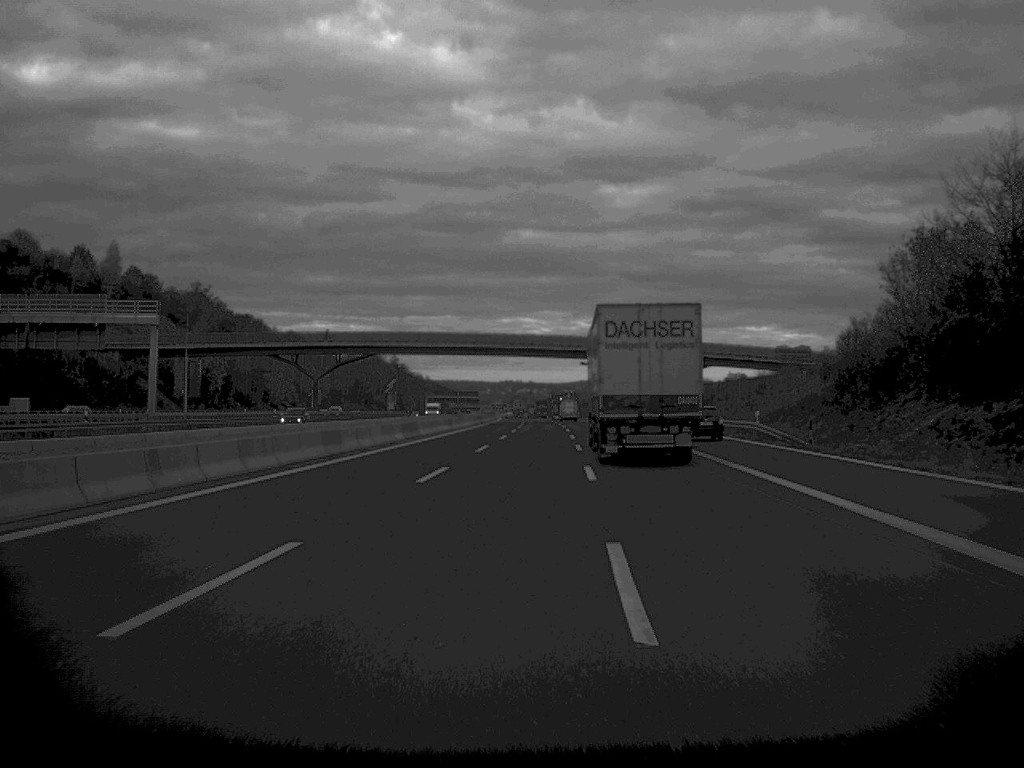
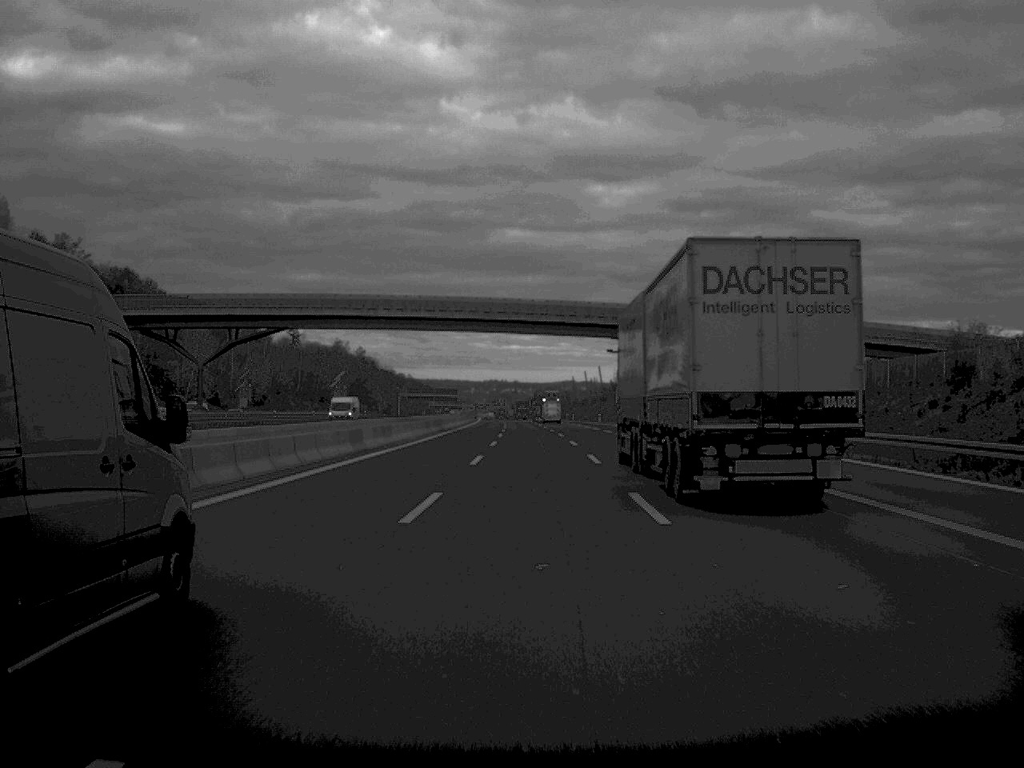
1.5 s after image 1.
(+0.3, +45.0) m; +1°
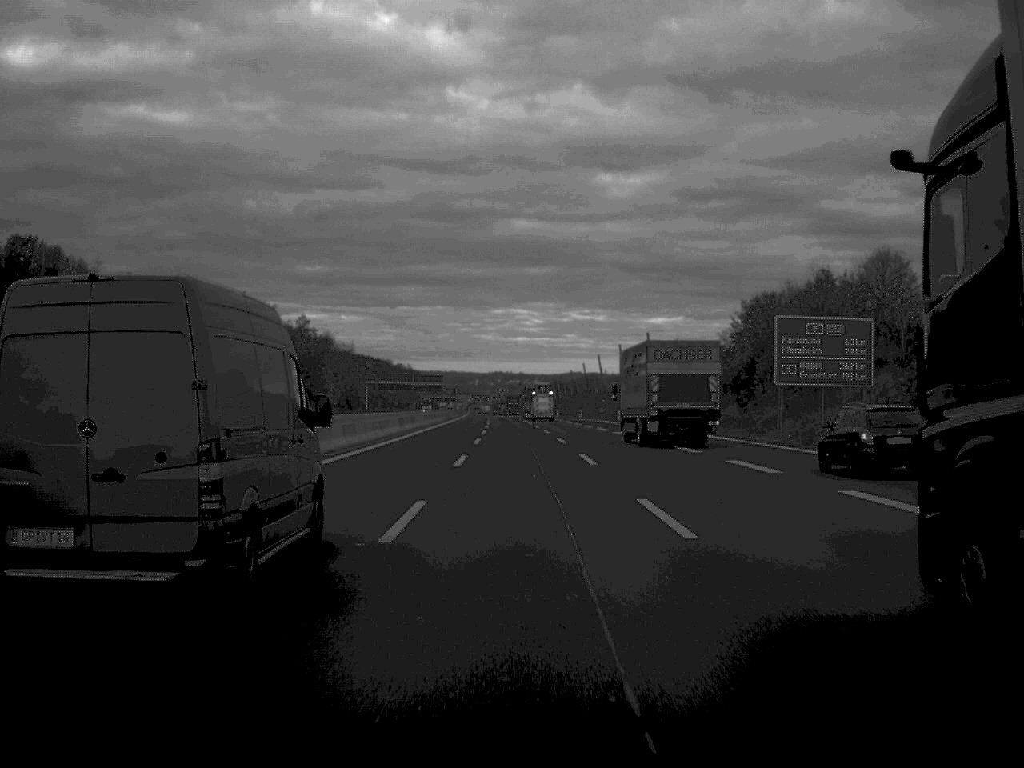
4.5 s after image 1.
(-0.1, +92.5) m; 0°
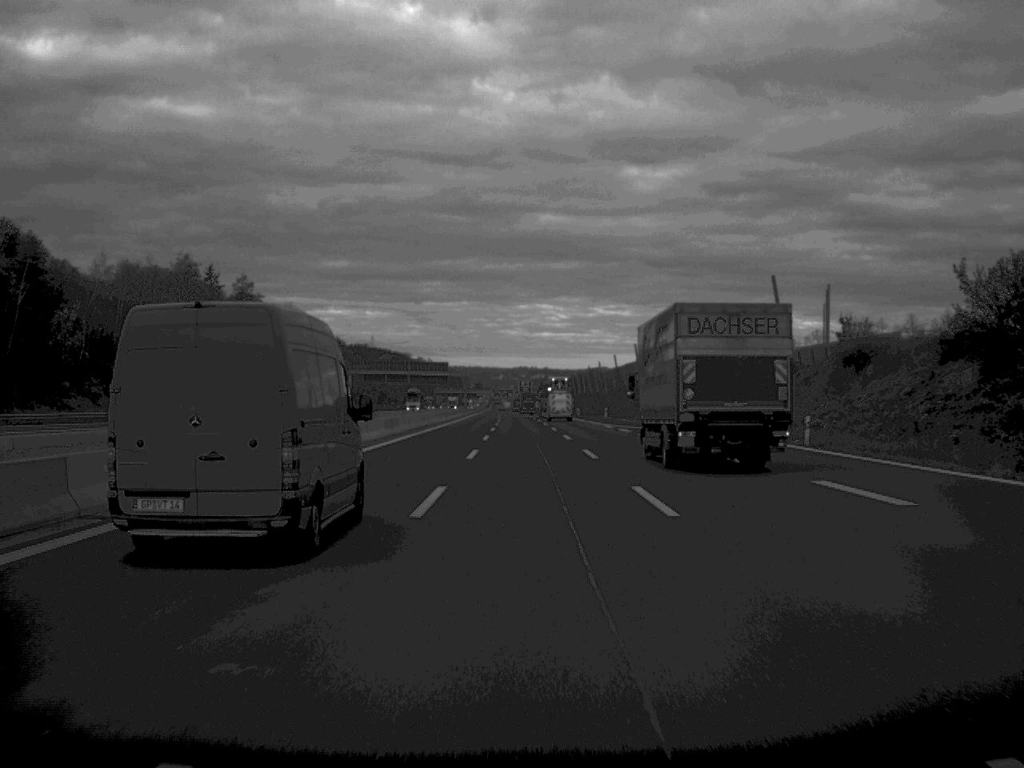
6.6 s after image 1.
(-0.8, +68.8) m; -1°
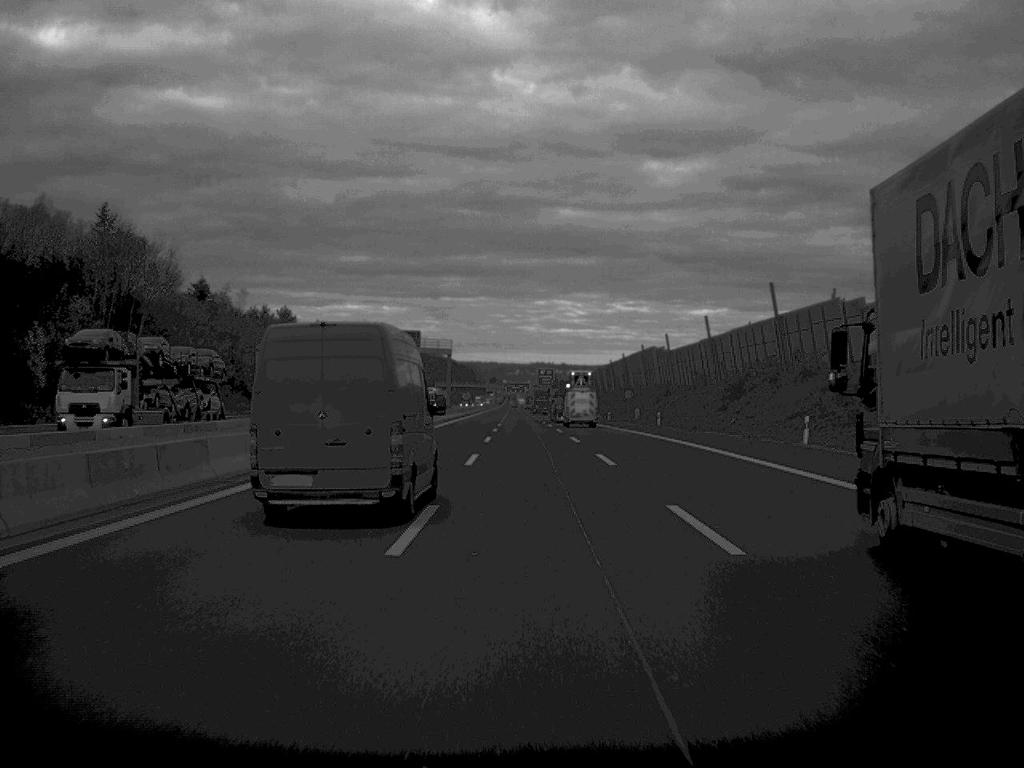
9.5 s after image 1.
(-0.7, +93.5) m; -1°
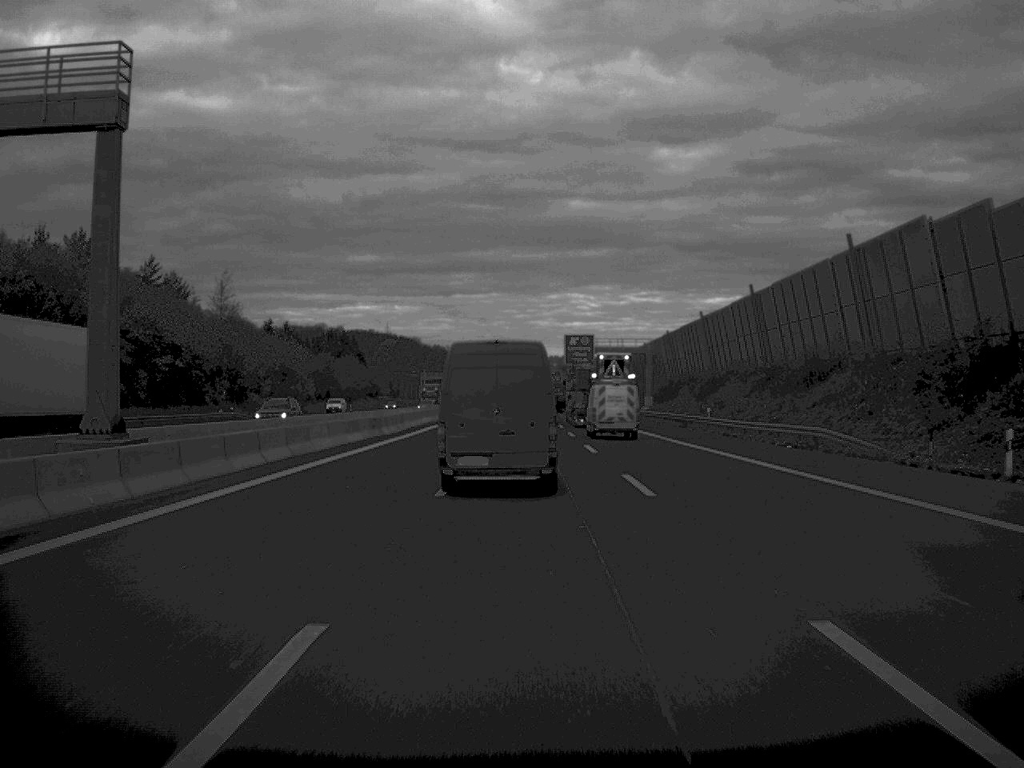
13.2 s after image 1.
(-0.6, +117.3) m; -1°
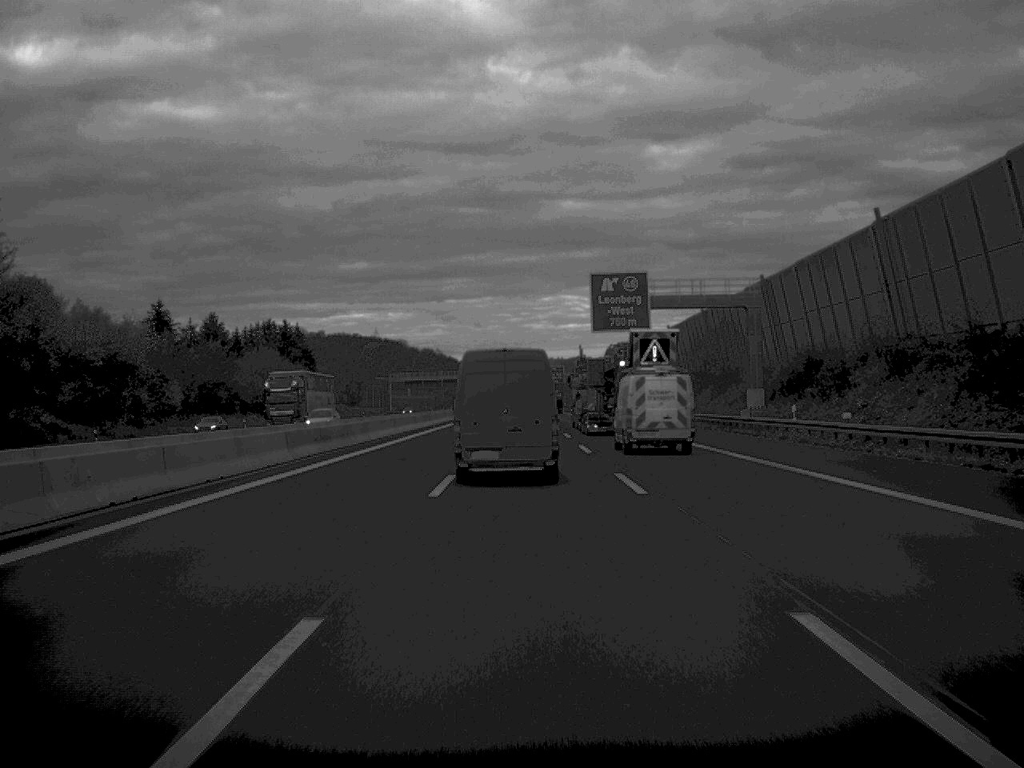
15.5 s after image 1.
(+0.2, +71.9) m; 0°
